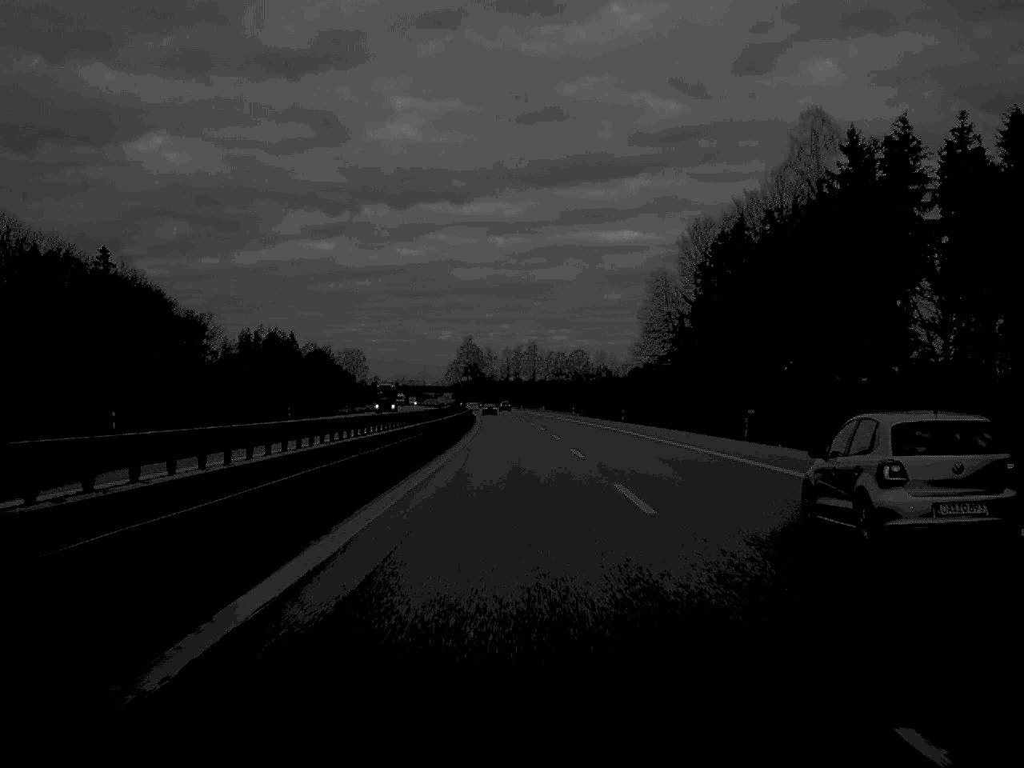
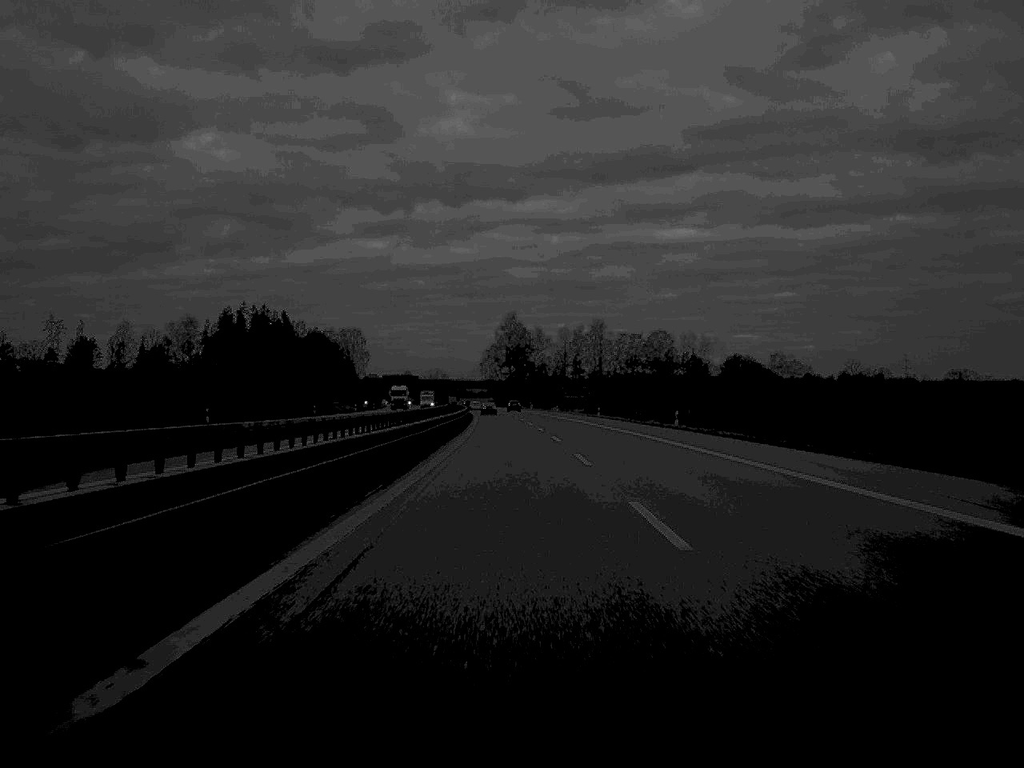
(-2.7, +130.1) m; -2°
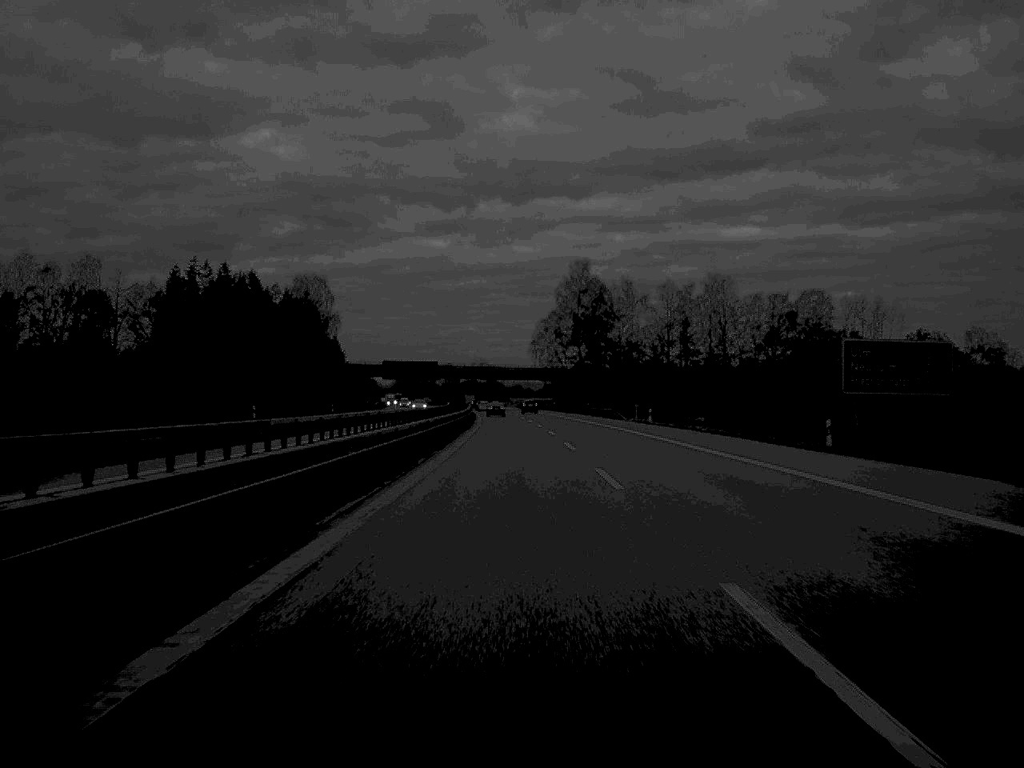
(-3.2, +134.6) m; -3°
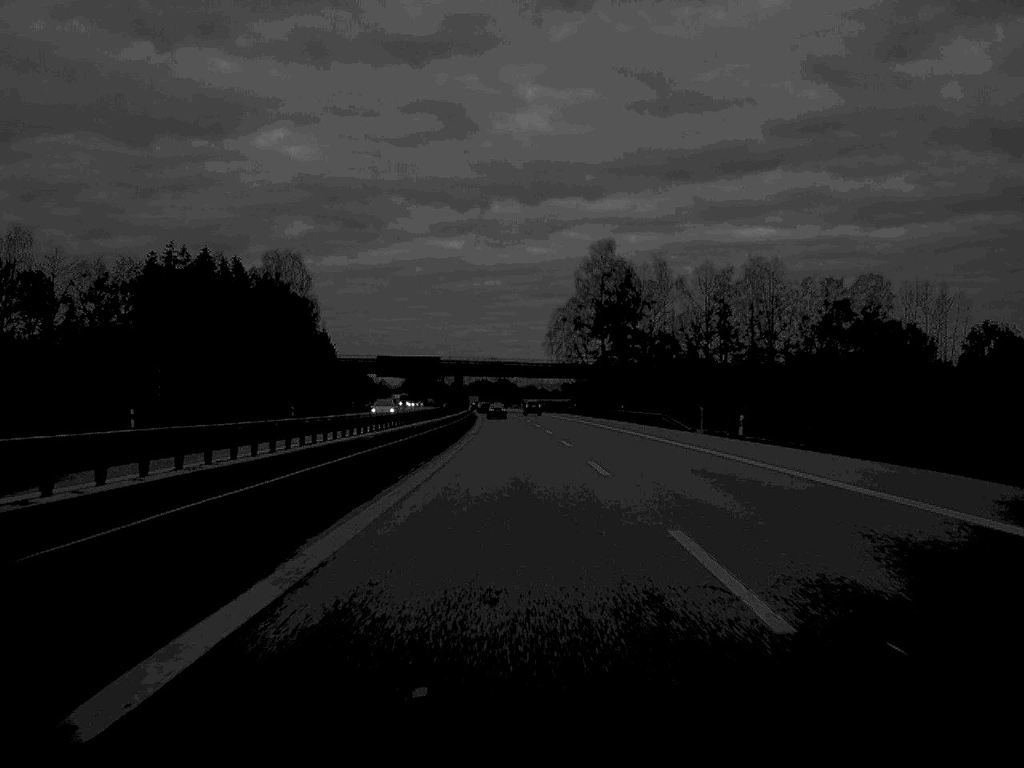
(-0.2, +31.7) m; -1°
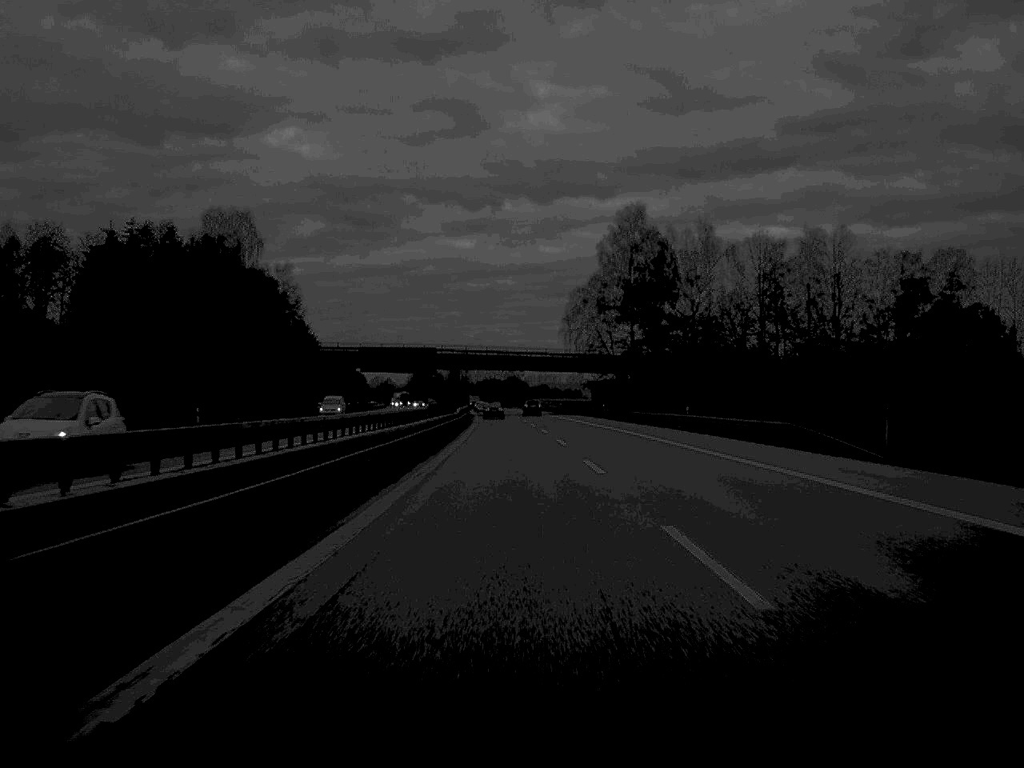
(-0.2, +34.6) m; -1°
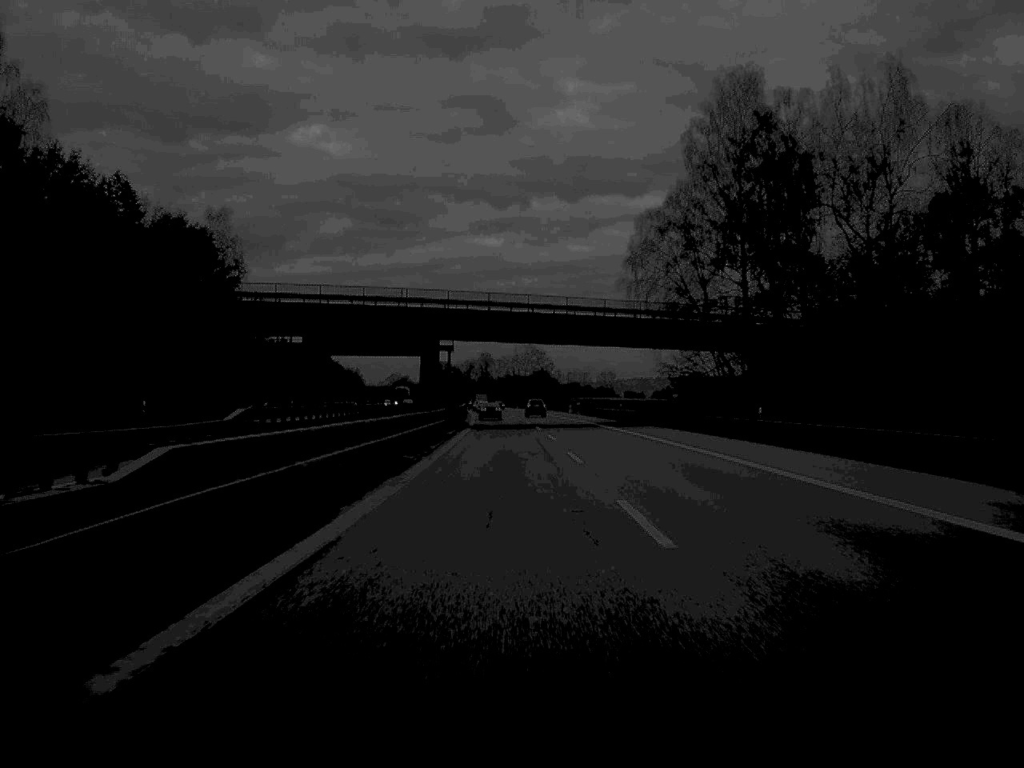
(-0.7, +67.4) m; -1°
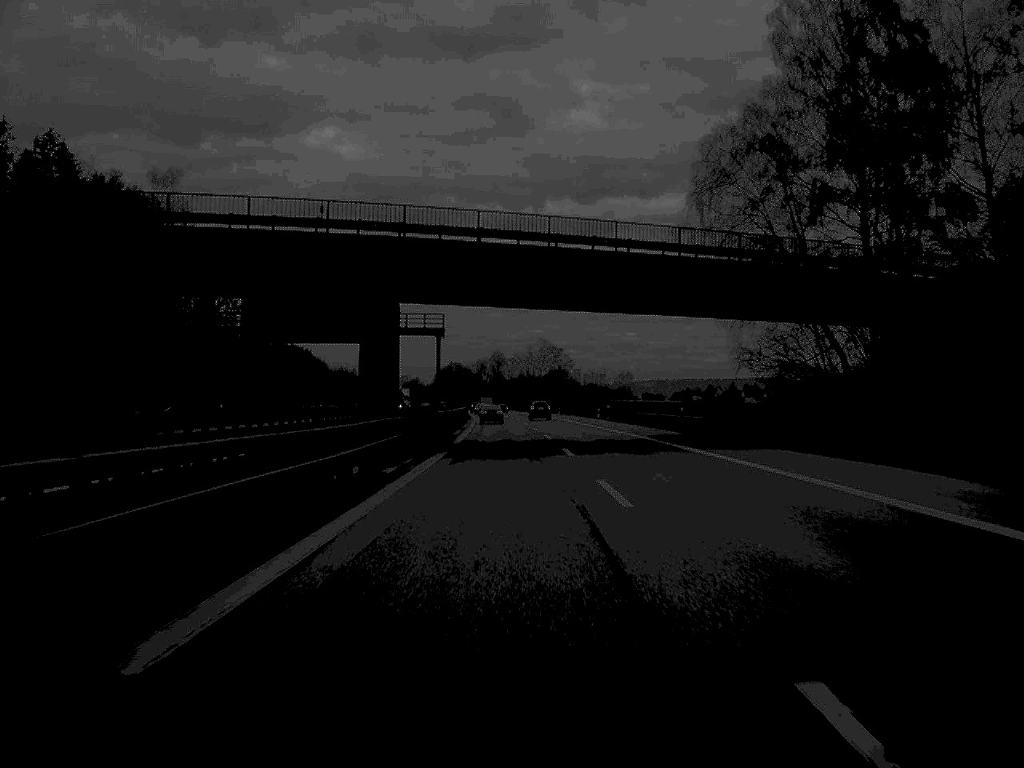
(-0.2, +31.3) m; -1°
